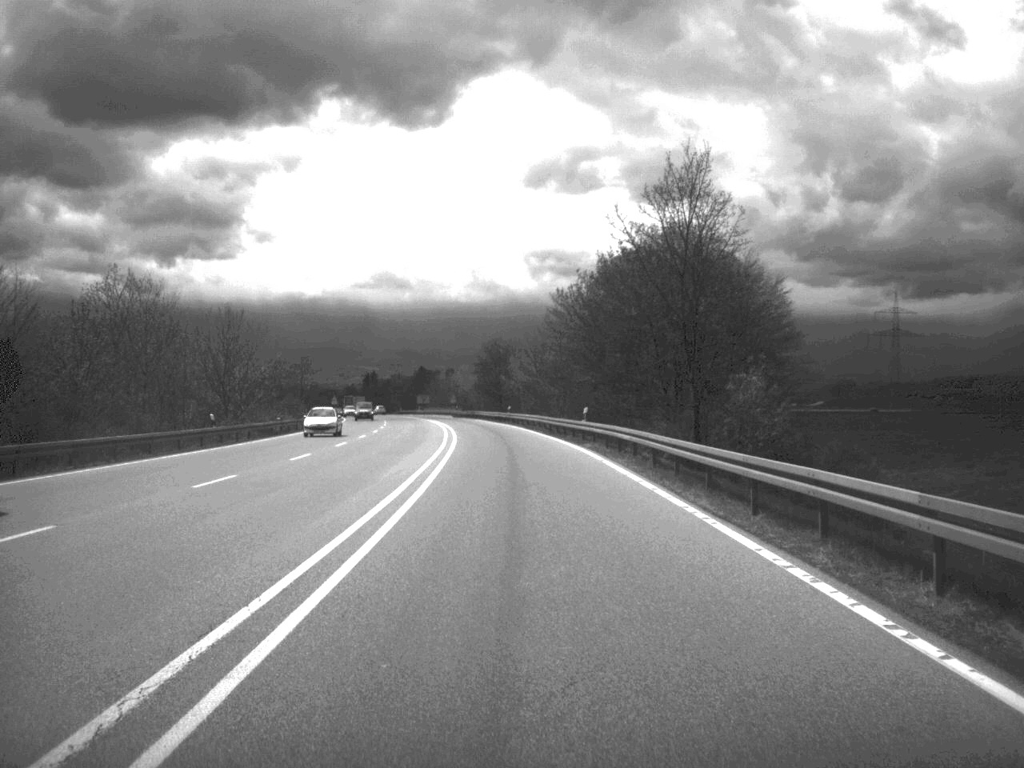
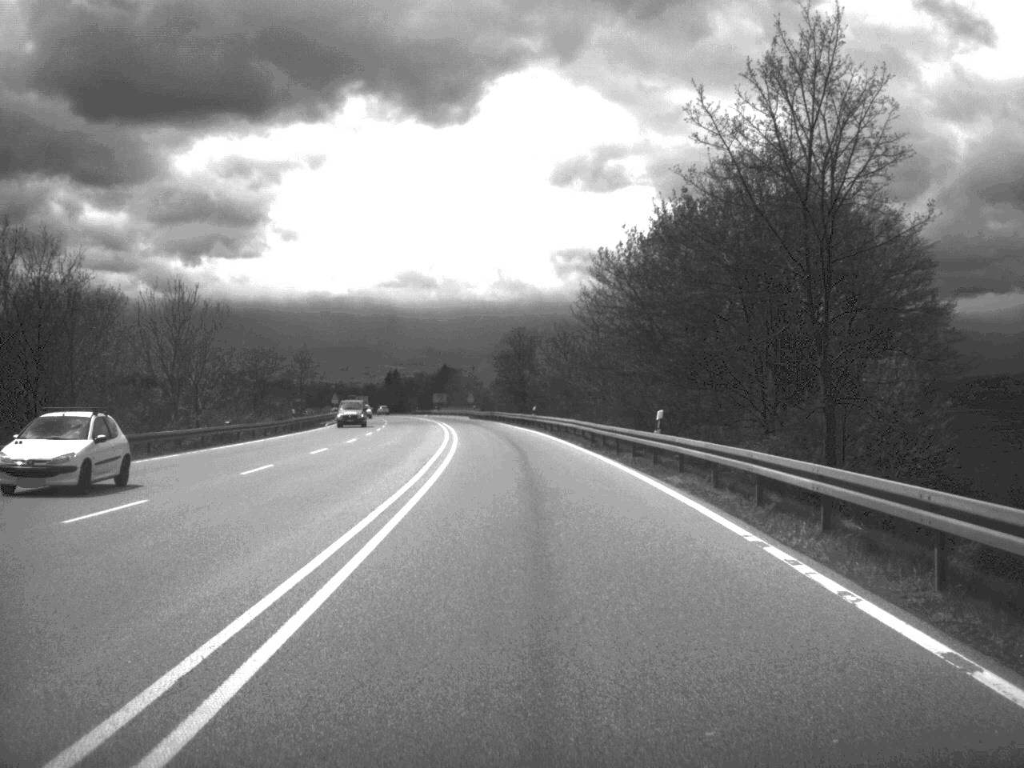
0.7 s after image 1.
(-0.2, +19.4) m; -1°
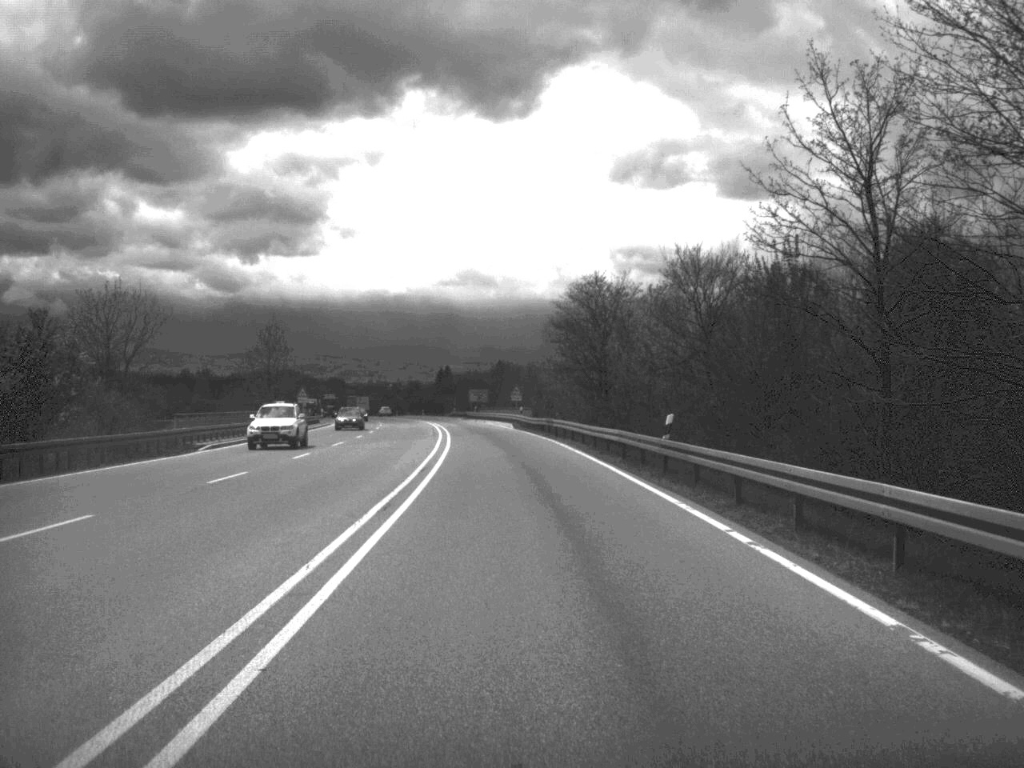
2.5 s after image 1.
(-1.3, +50.1) m; -3°
